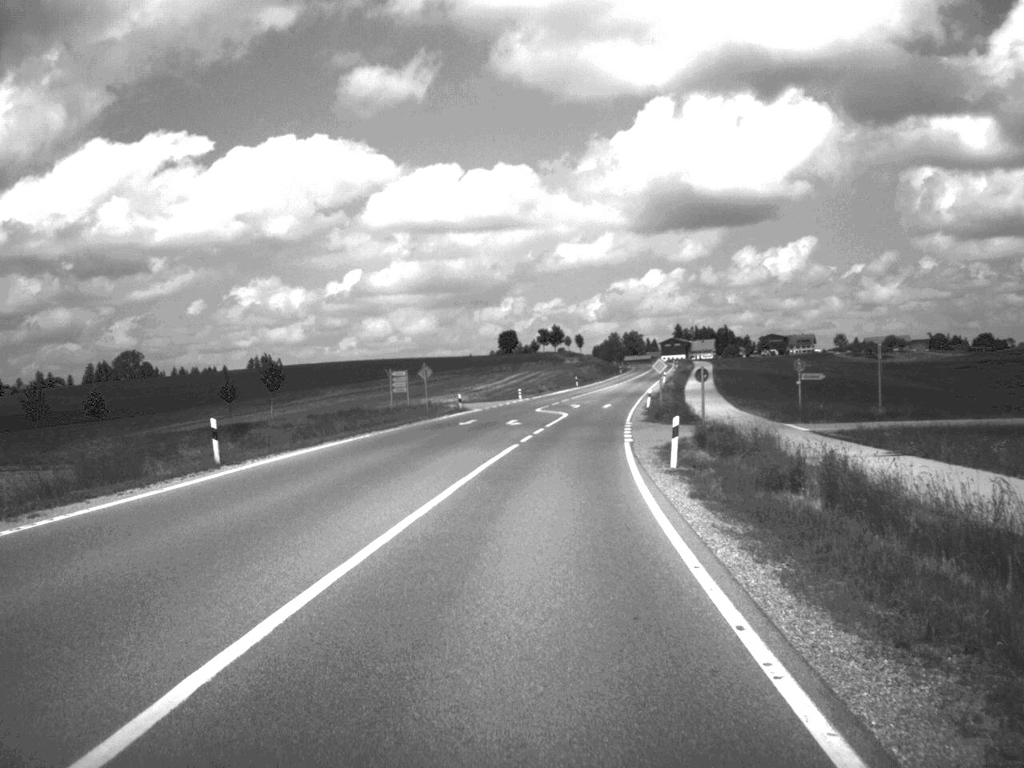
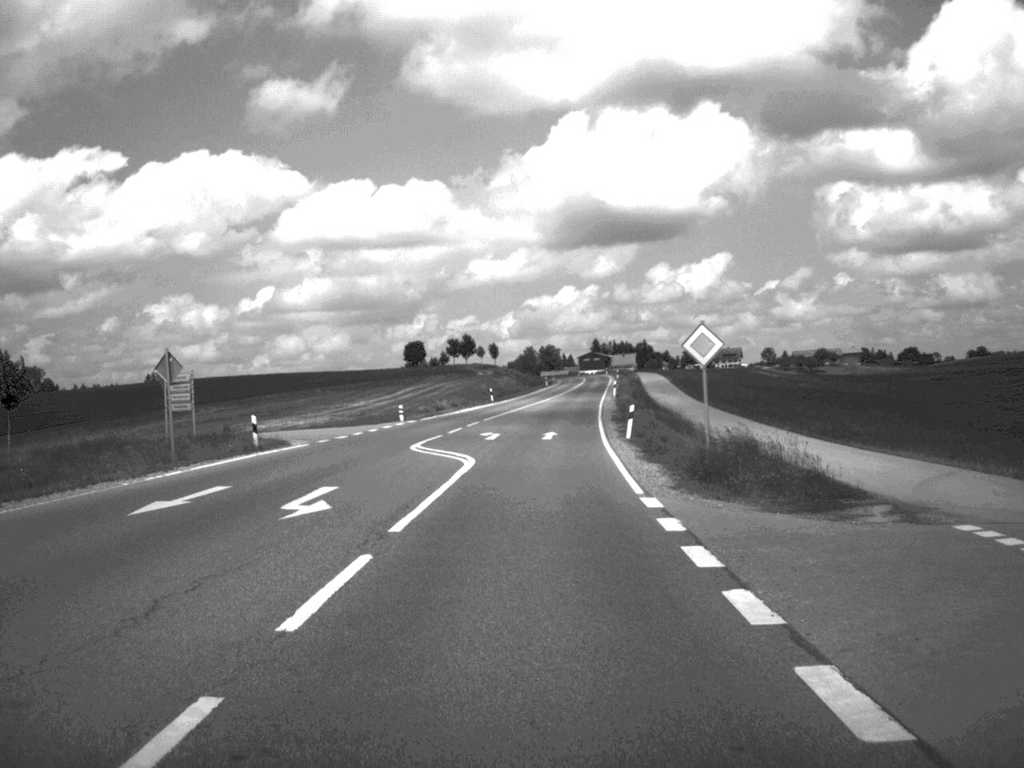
(+1.3, +35.8) m; +4°
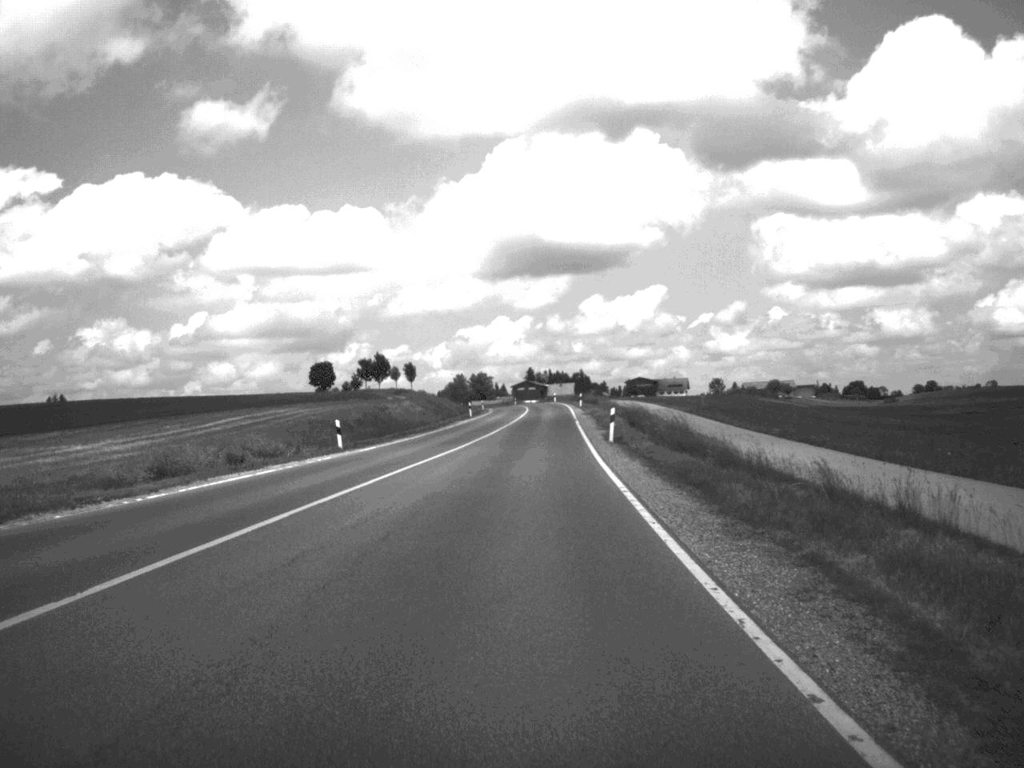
(+1.3, +48.9) m; +3°
